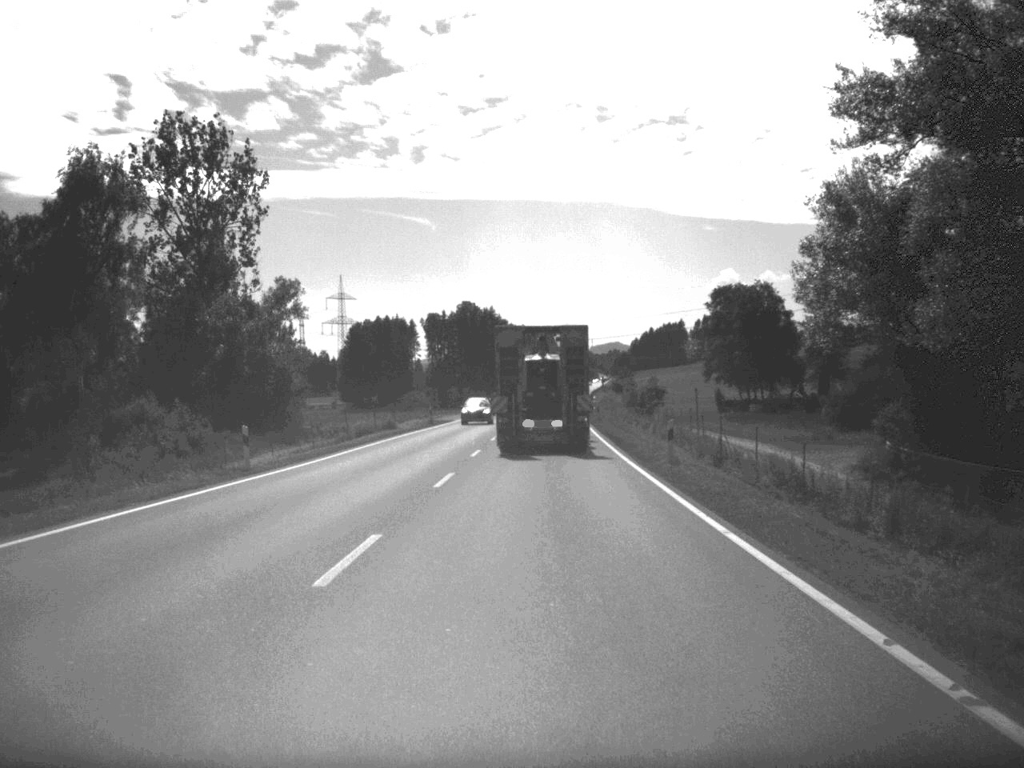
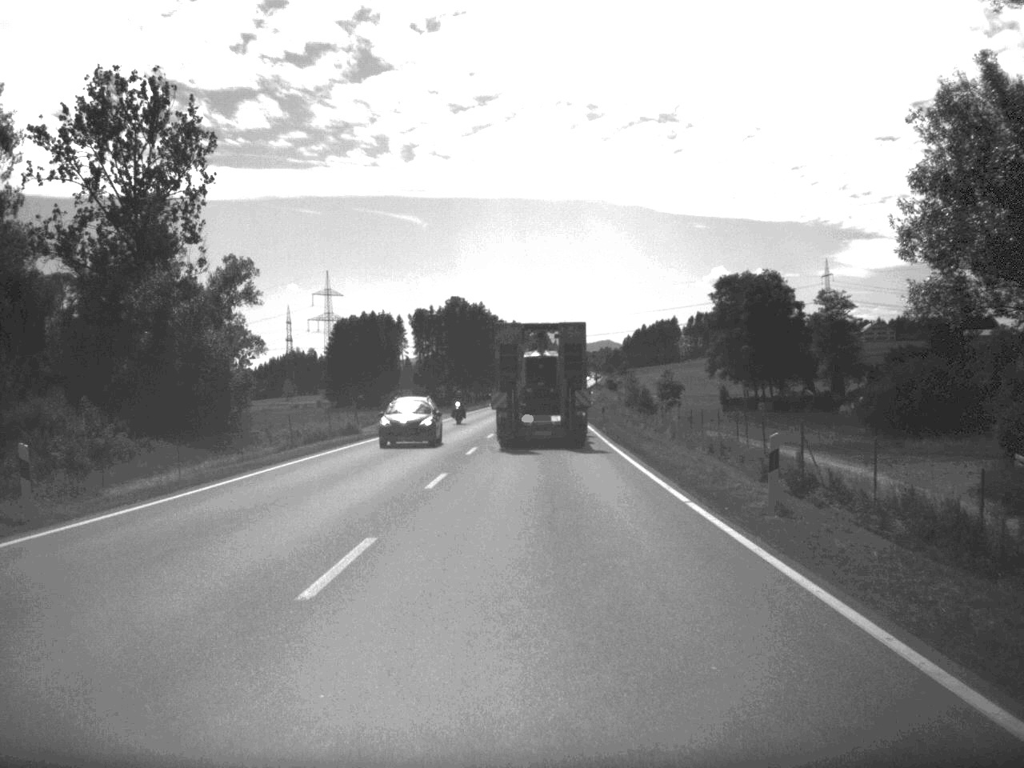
(0.0, +12.8) m; 0°
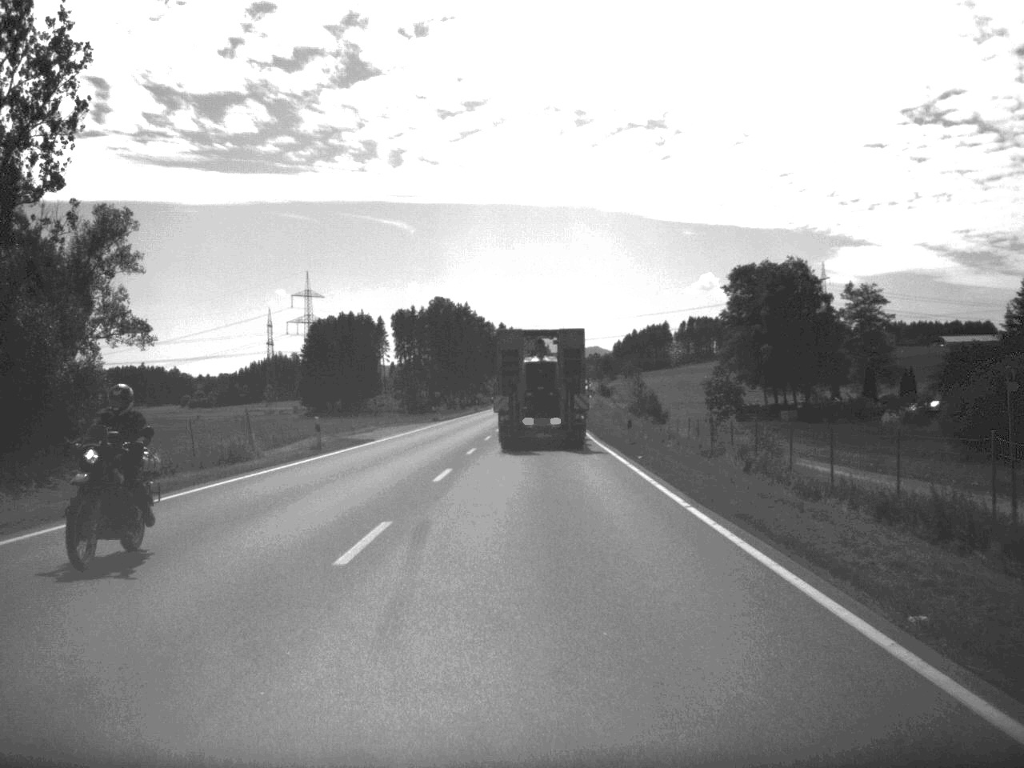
(+0.1, +21.4) m; 0°
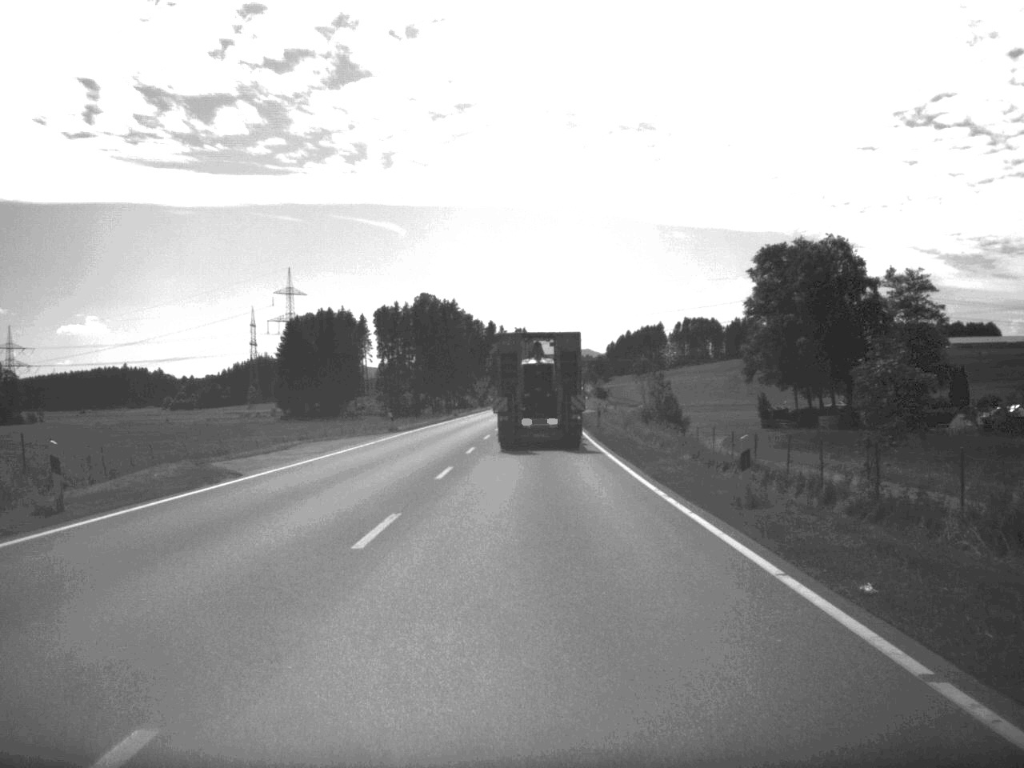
(+0.1, +22.0) m; 0°
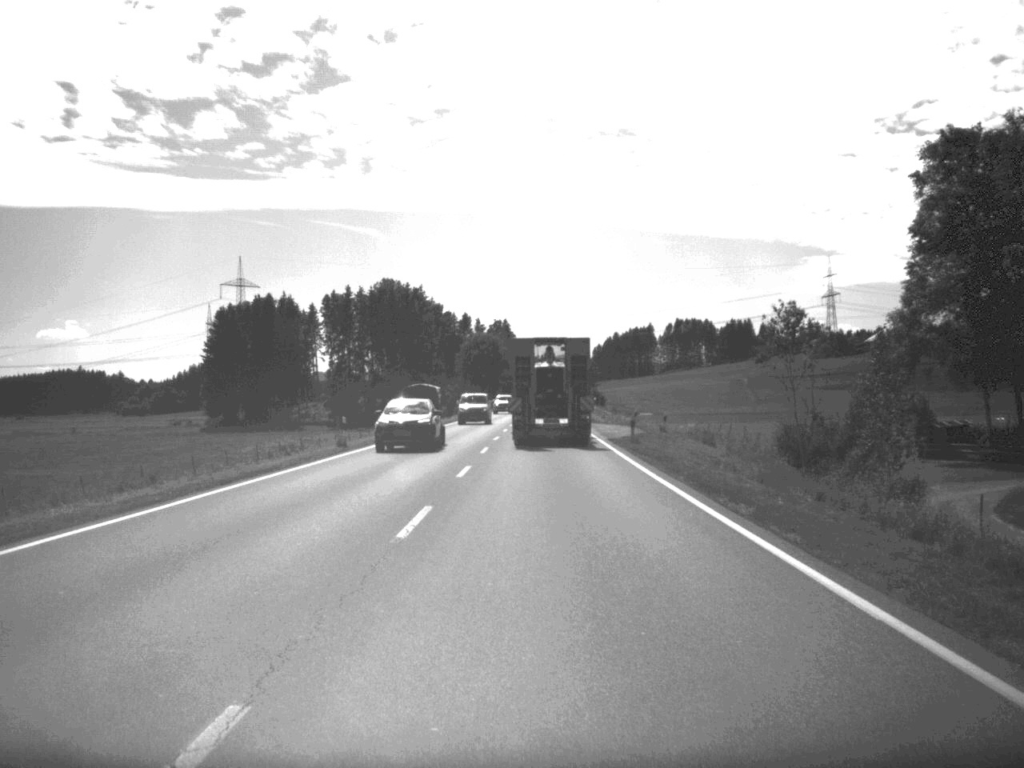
(-0.1, +58.3) m; +1°
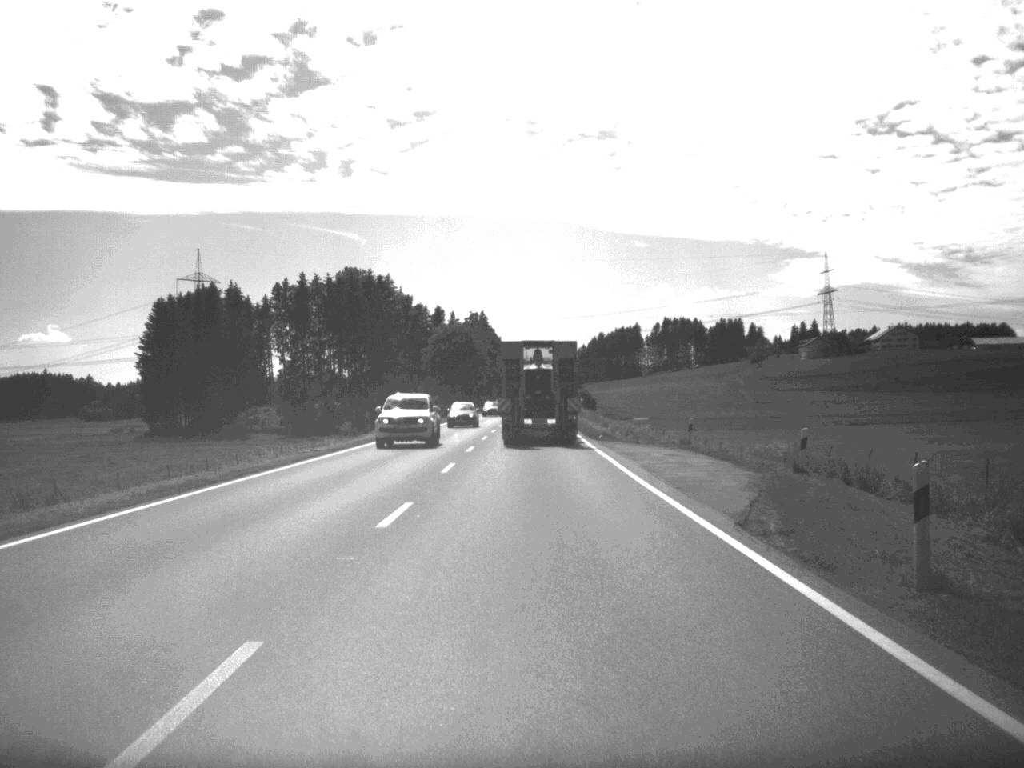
(+0.3, +33.6) m; +1°
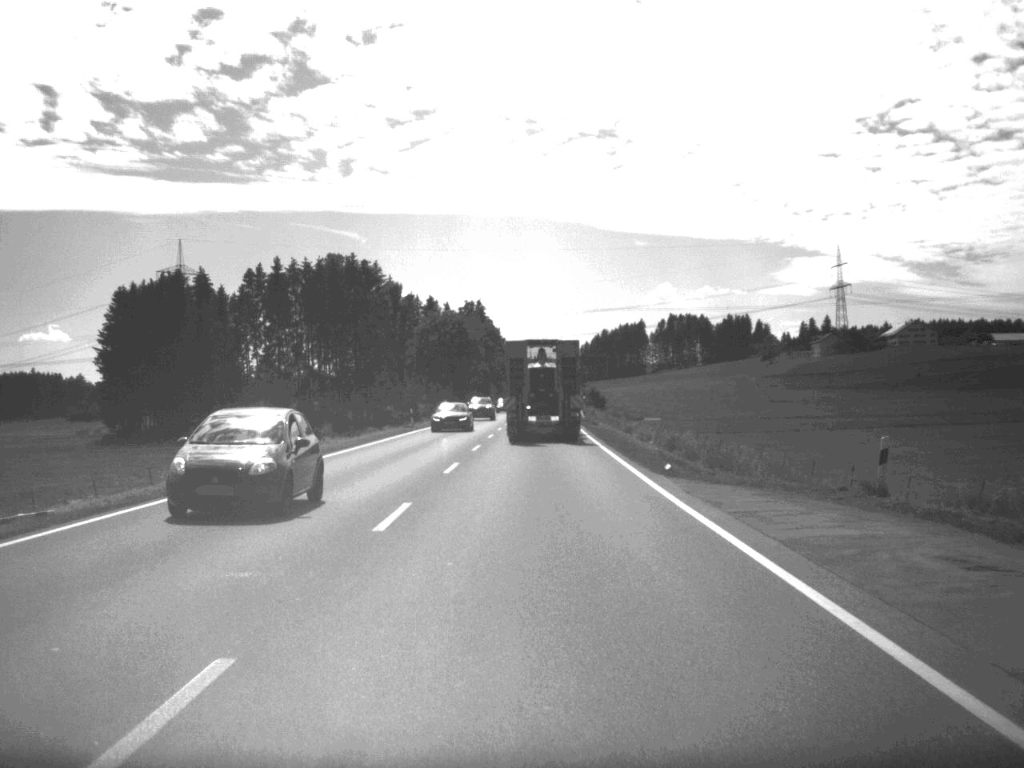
(0.0, +24.2) m; 0°
